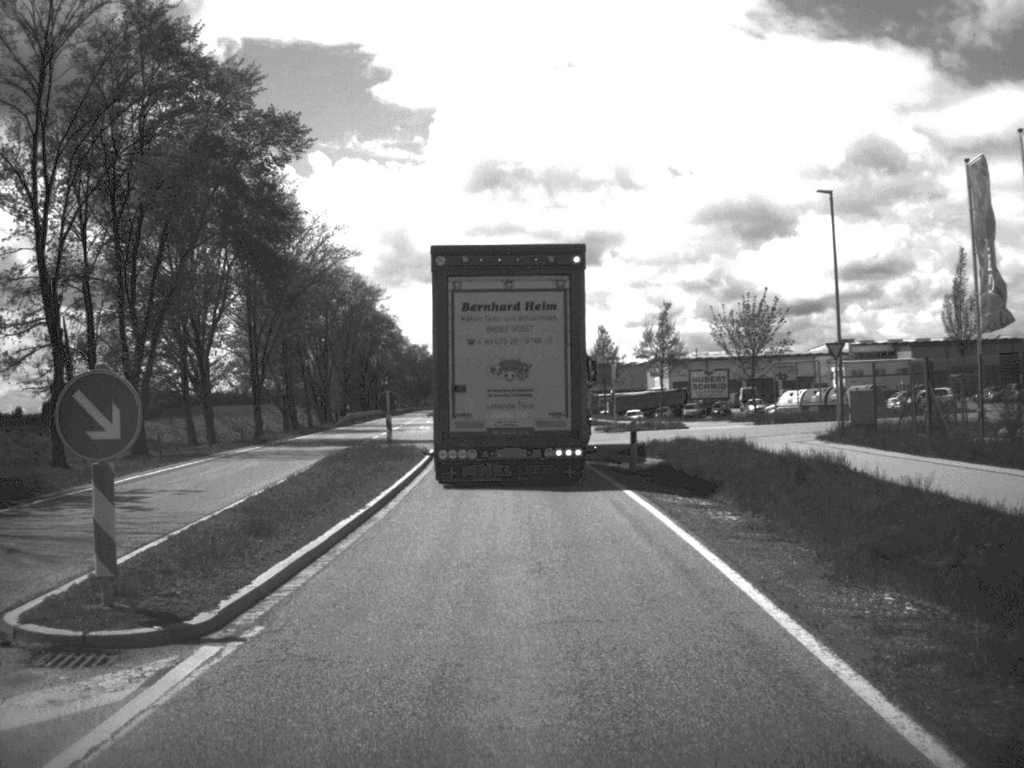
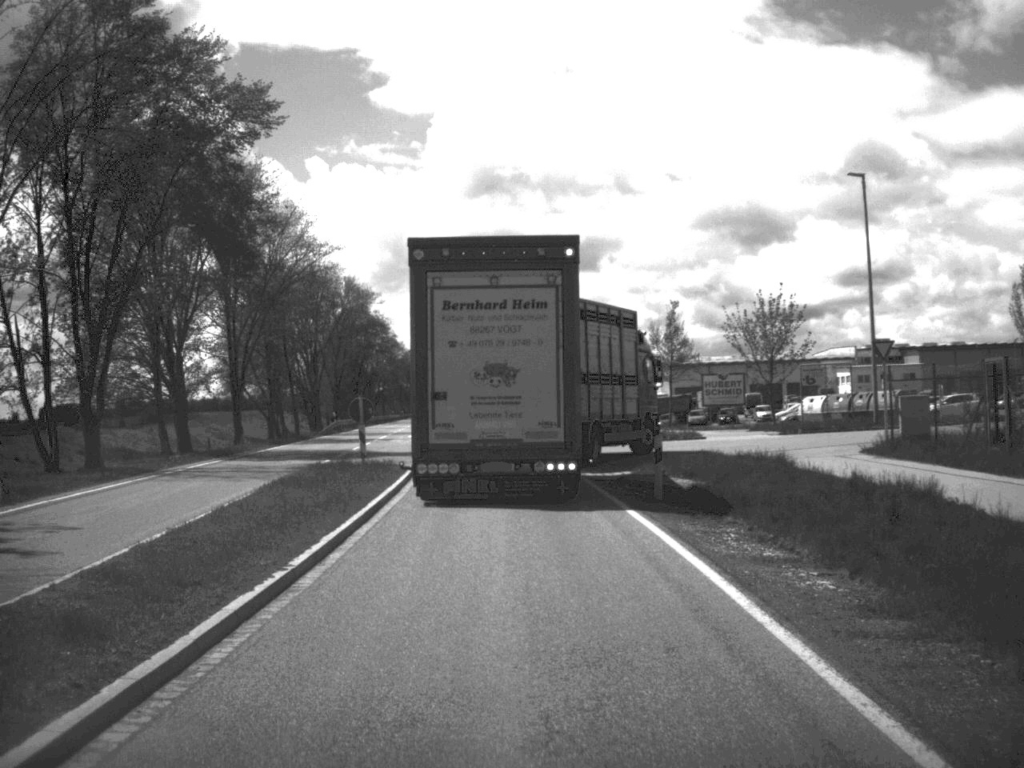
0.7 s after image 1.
(0.0, +5.3) m; 0°
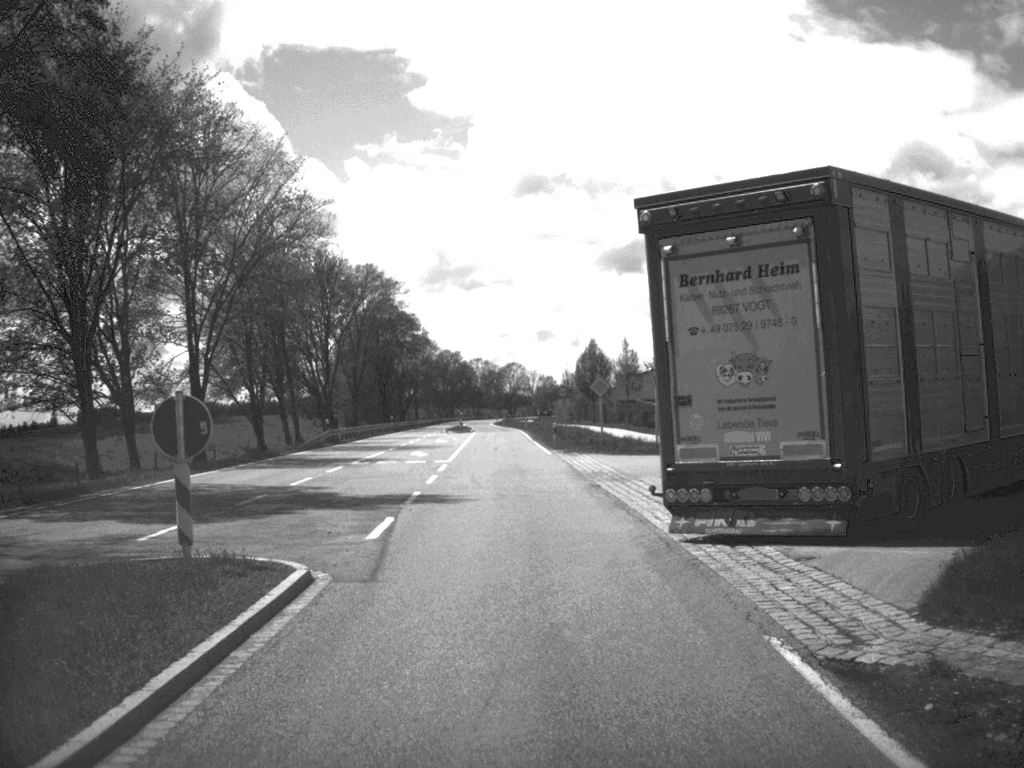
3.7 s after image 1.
(-0.2, +18.0) m; -2°
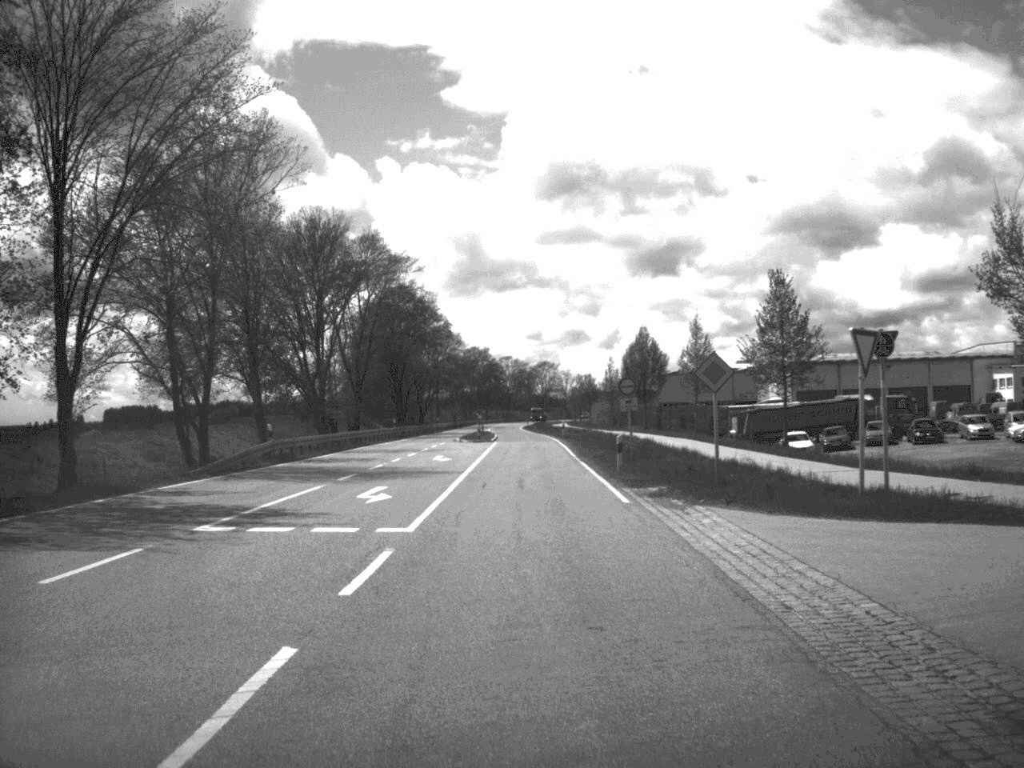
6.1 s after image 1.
(-0.4, +21.5) m; -2°
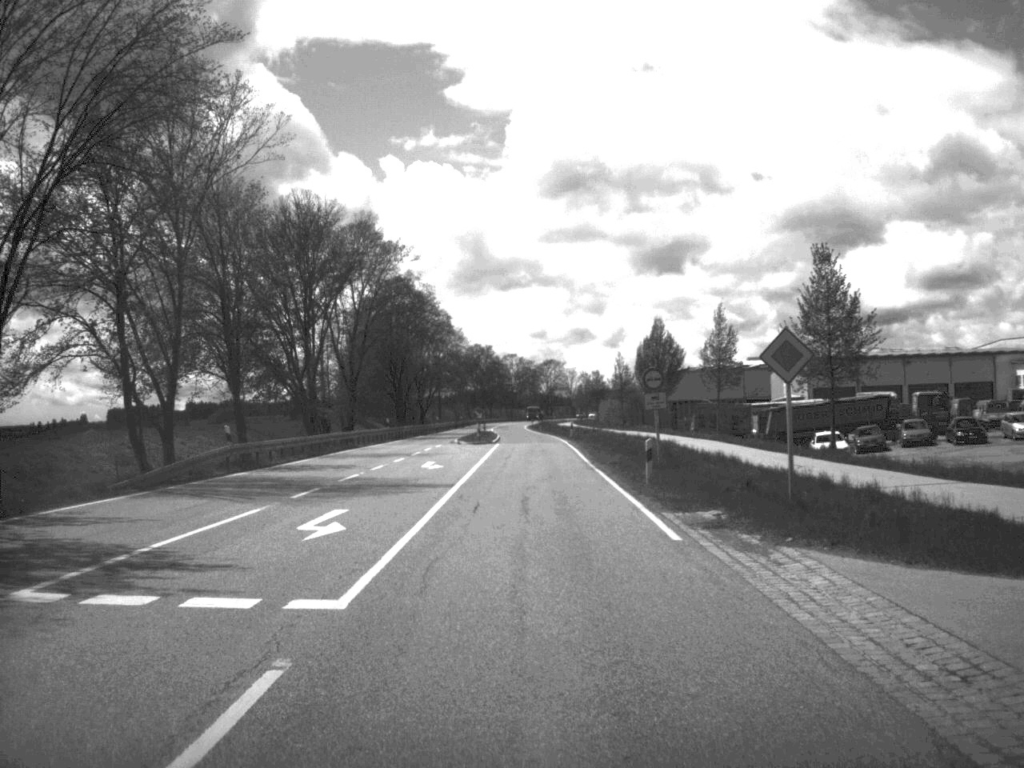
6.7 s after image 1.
(0.0, +6.7) m; 0°
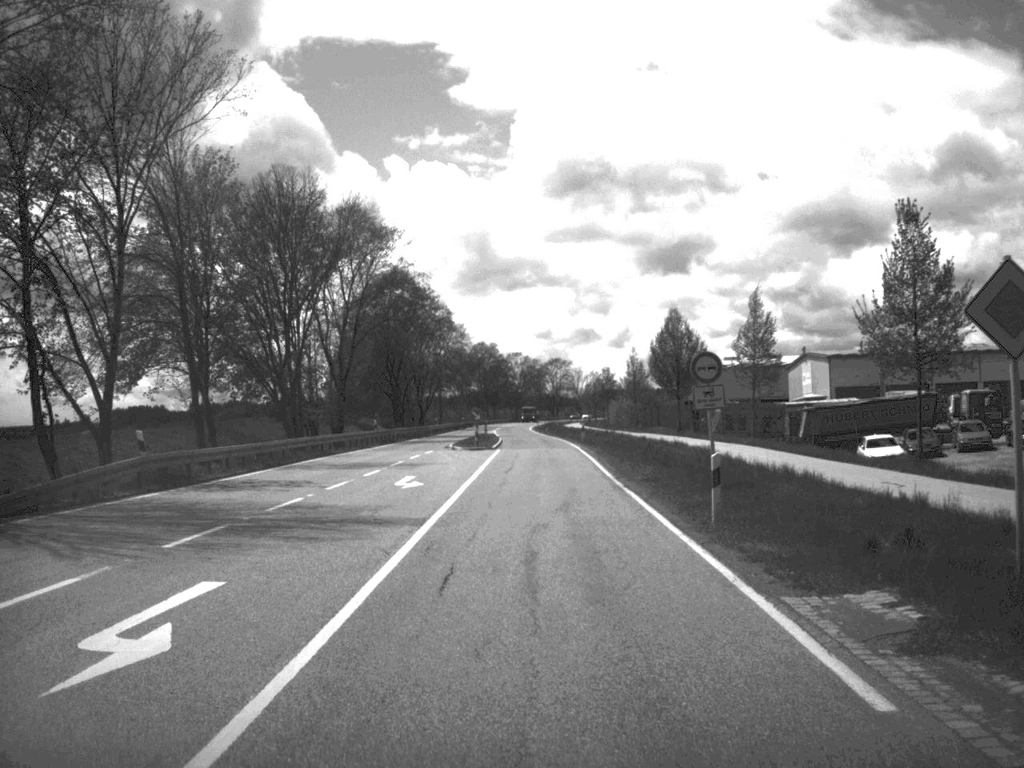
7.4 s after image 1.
(0.0, +8.7) m; 0°
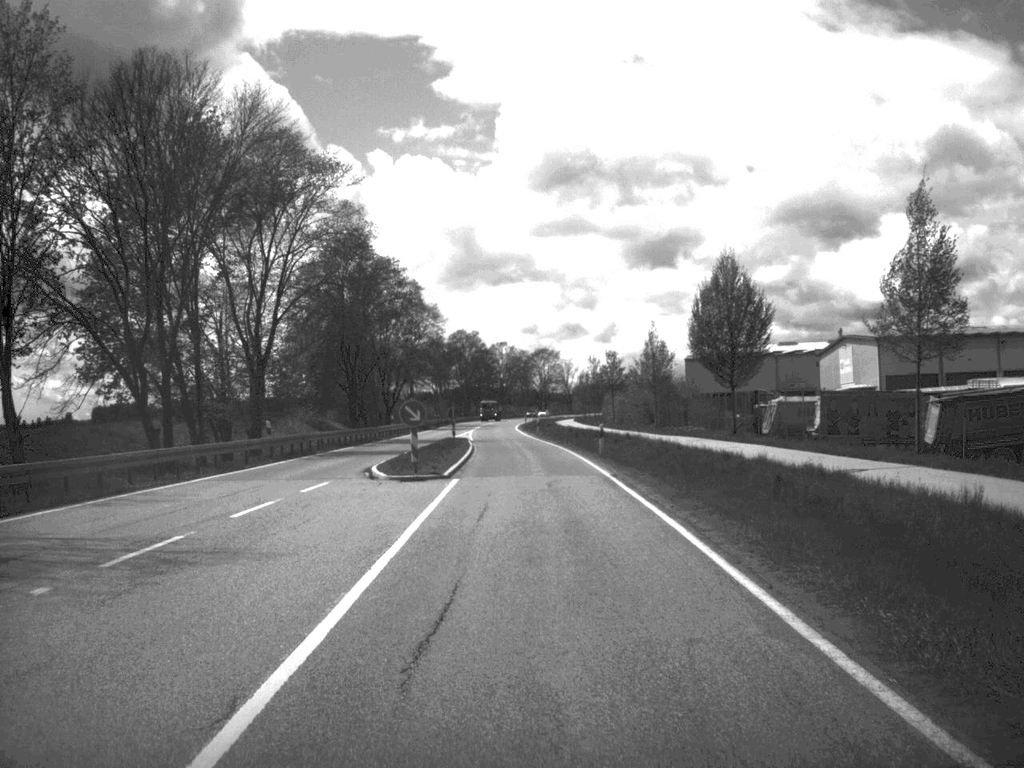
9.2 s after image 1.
(0.0, +25.6) m; 0°
